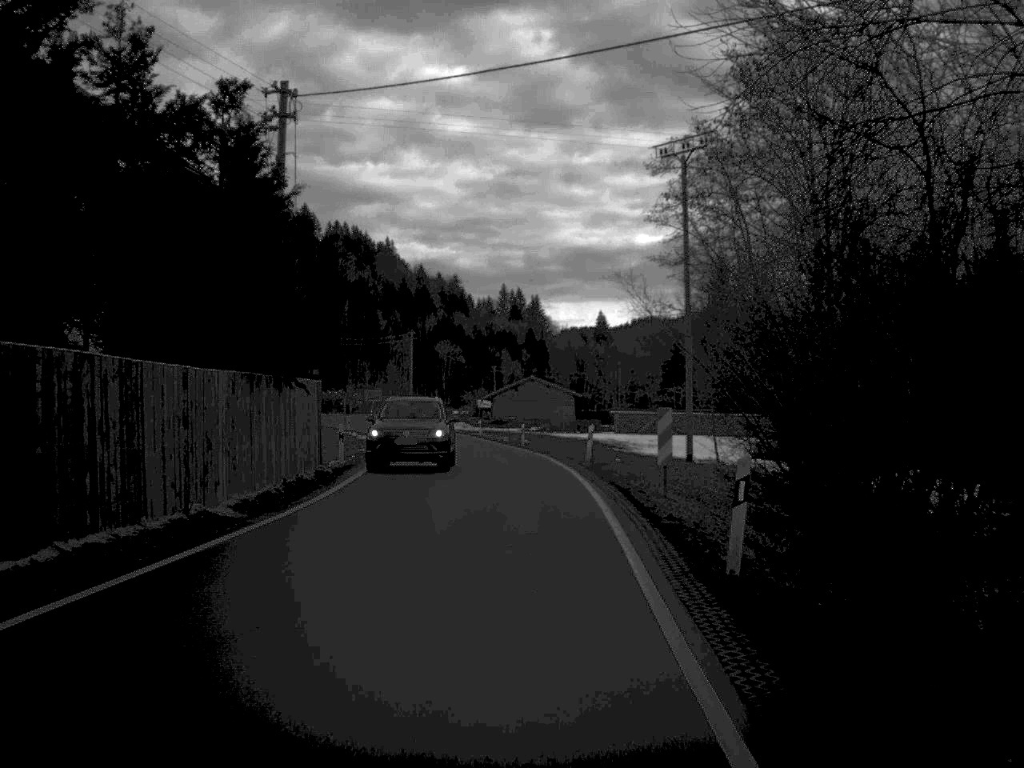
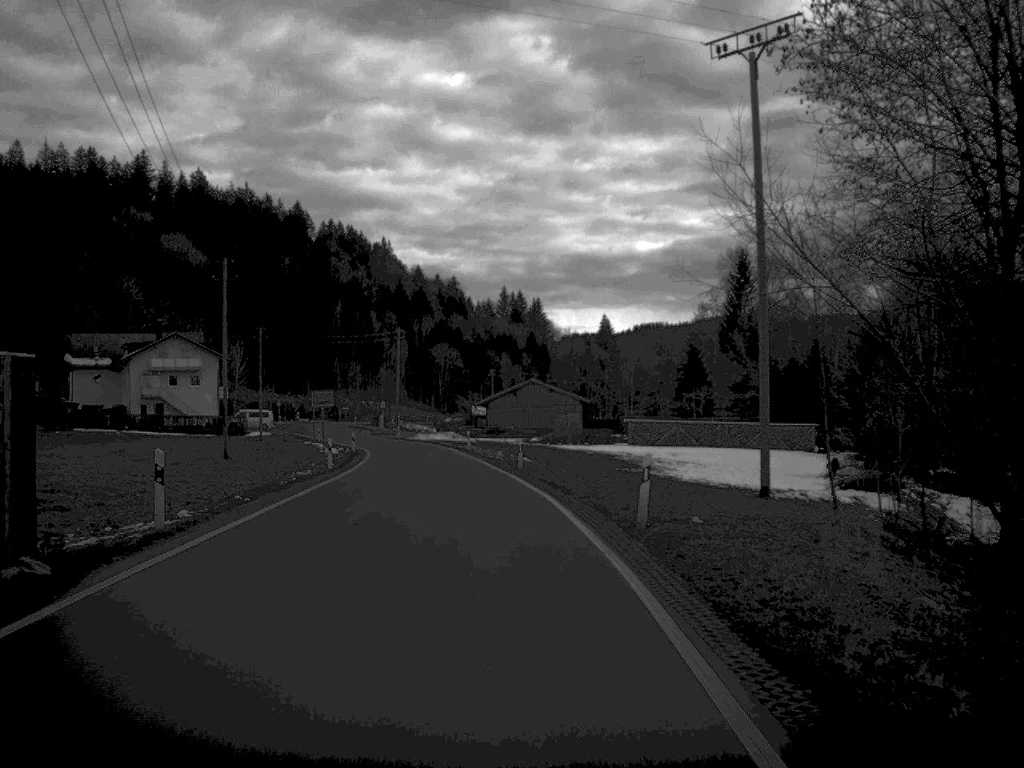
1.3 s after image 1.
(+0.1, +16.9) m; 0°
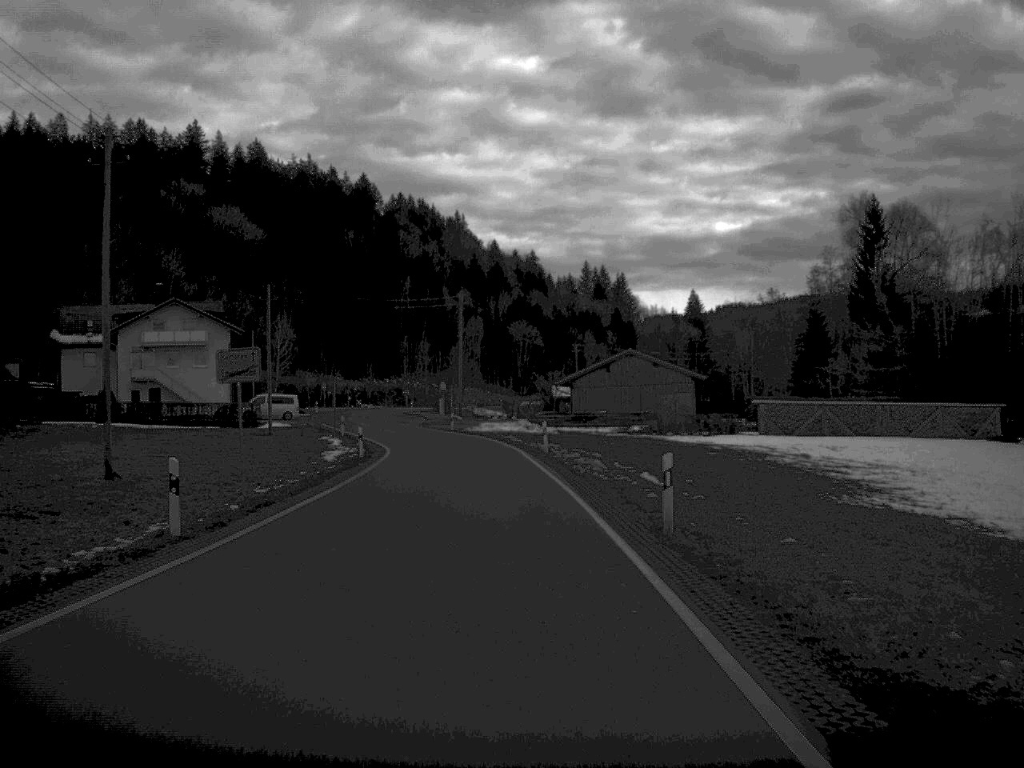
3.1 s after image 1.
(-0.9, +26.9) m; -4°
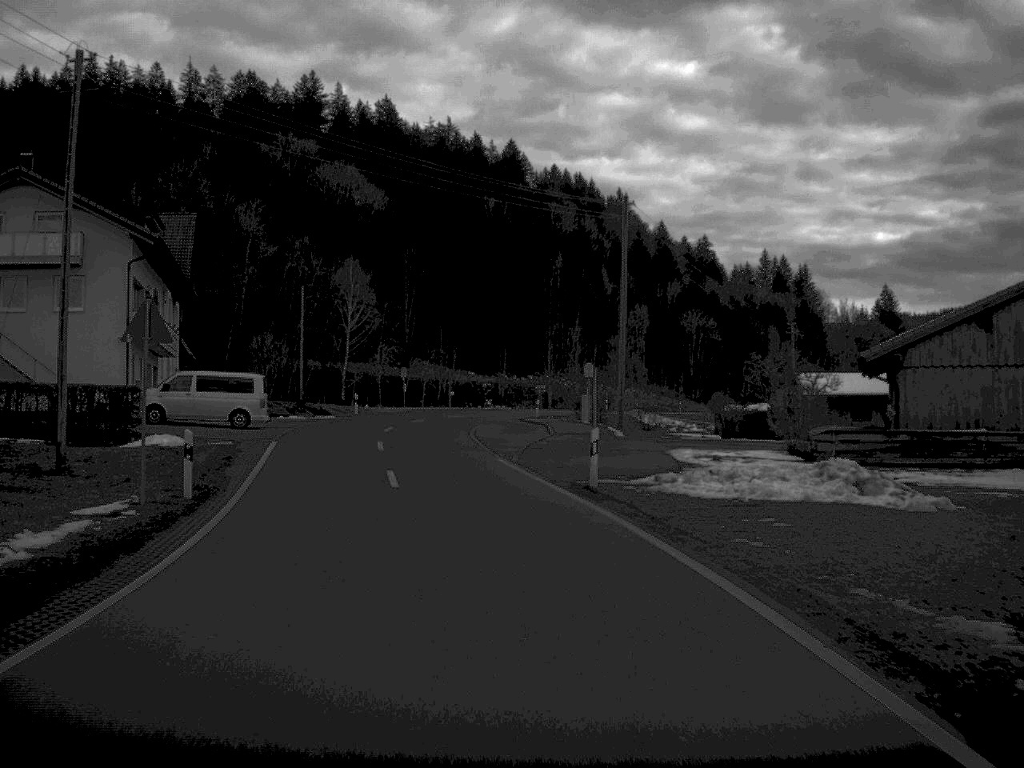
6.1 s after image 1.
(-2.8, +53.7) m; -7°
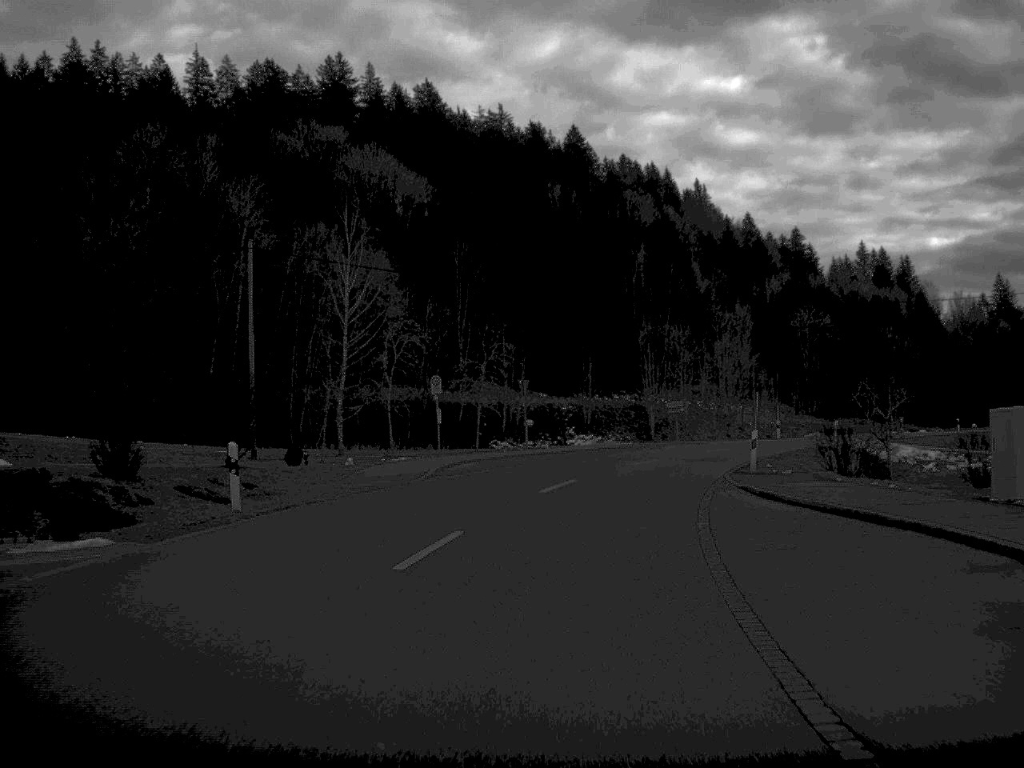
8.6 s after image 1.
(-3.1, +45.5) m; -2°
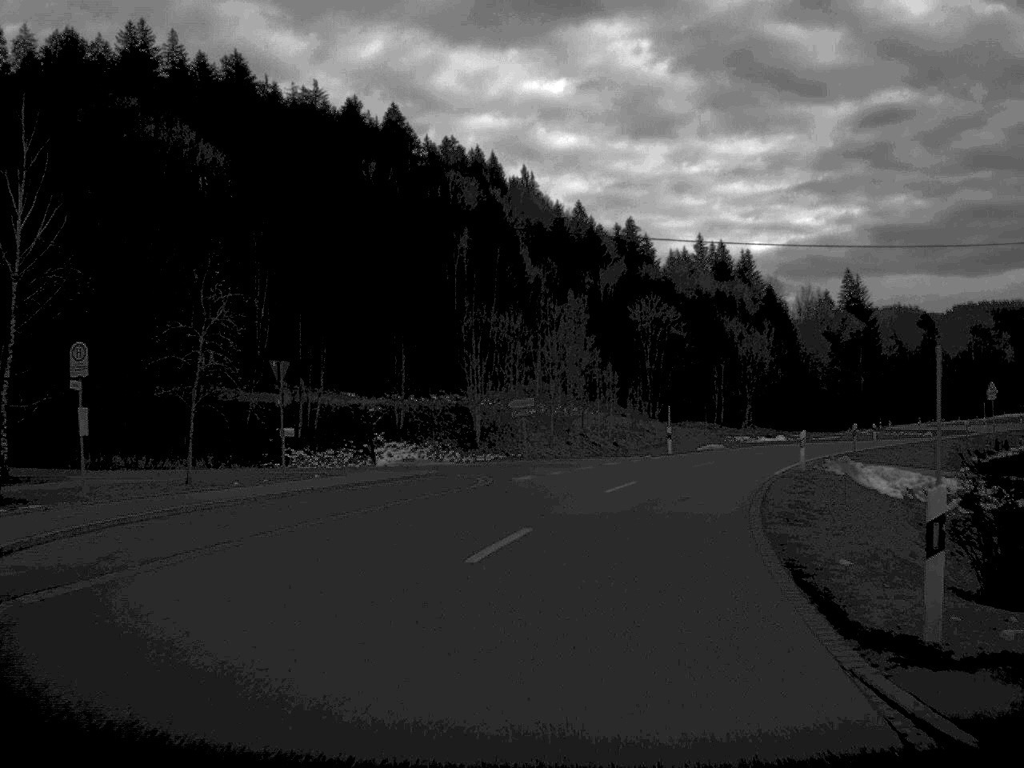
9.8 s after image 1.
(+1.6, +22.9) m; +8°
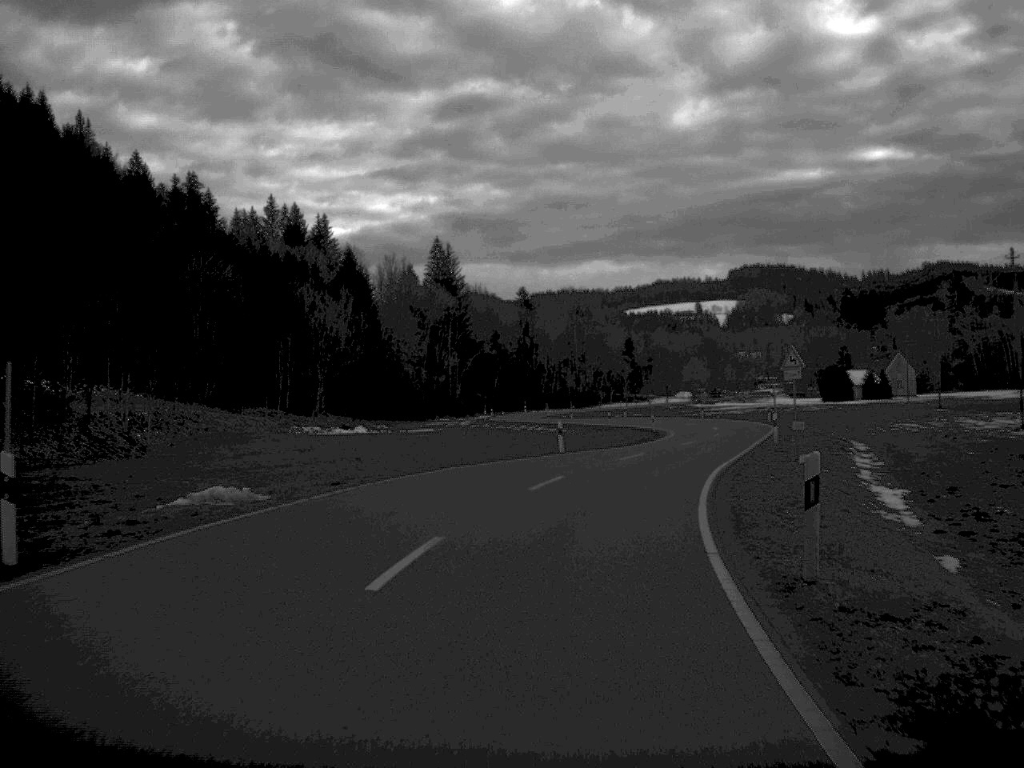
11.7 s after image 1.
(+6.2, +37.4) m; +19°
